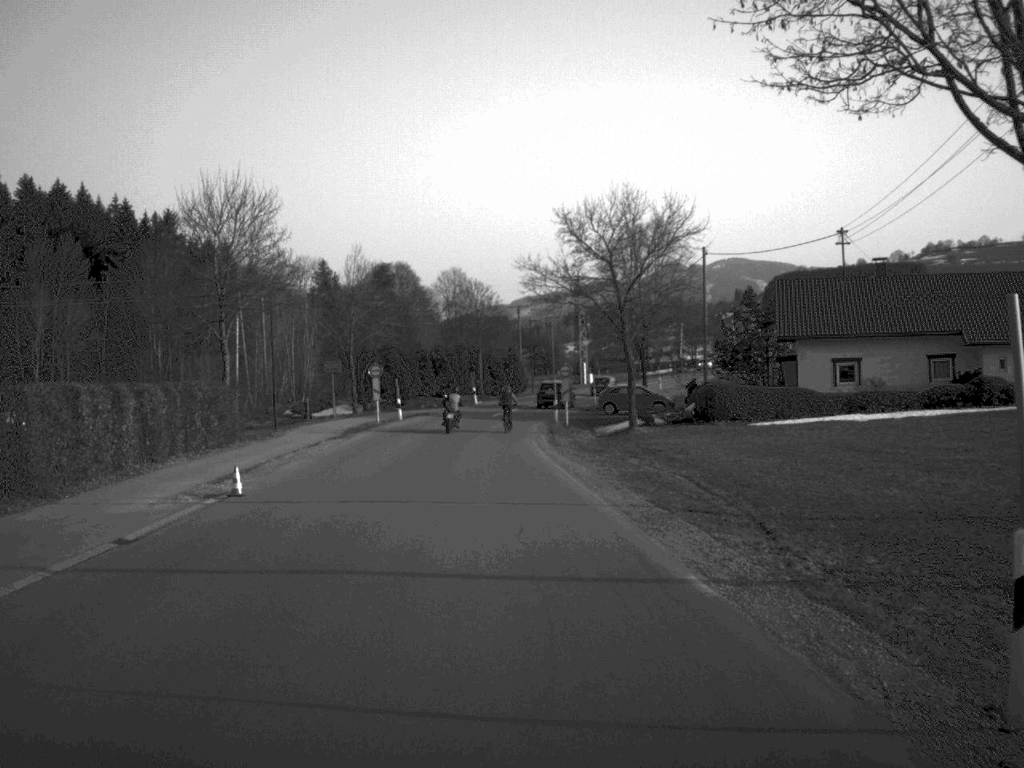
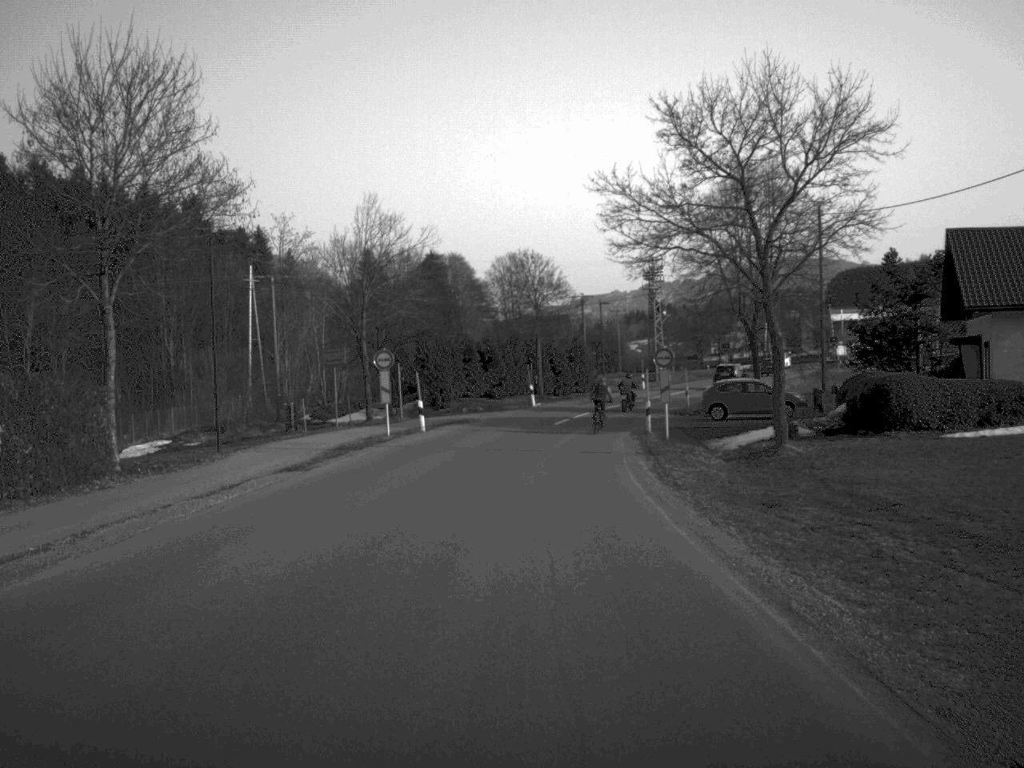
(-0.5, +18.2) m; -3°
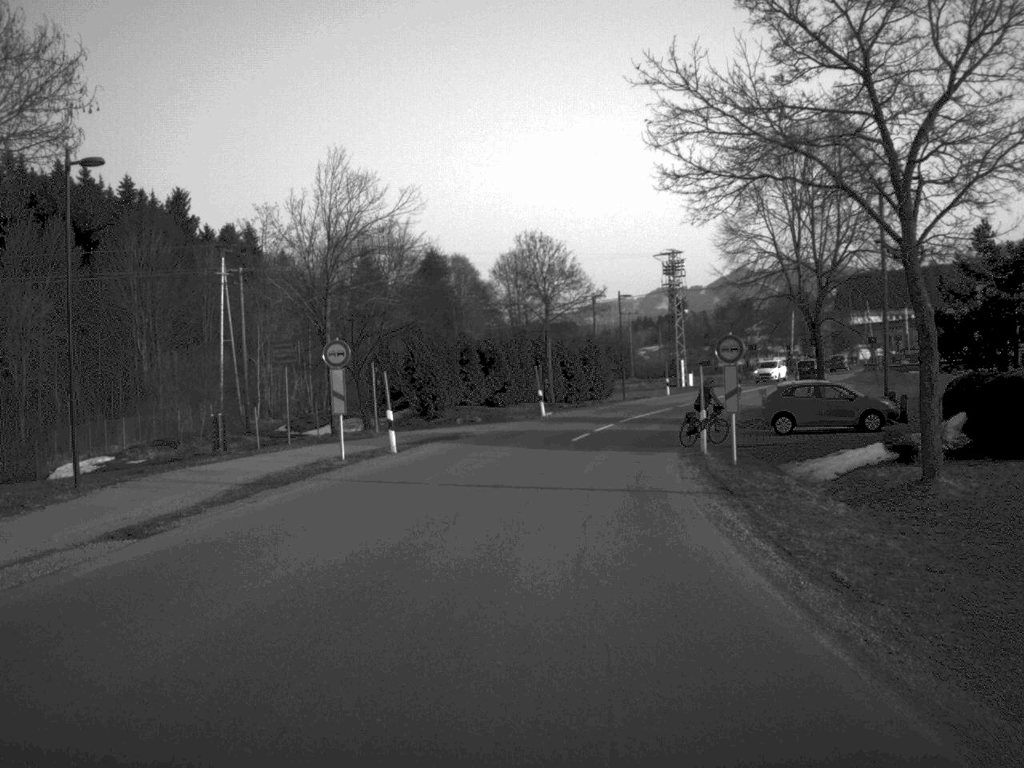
(0.0, +11.0) m; 0°
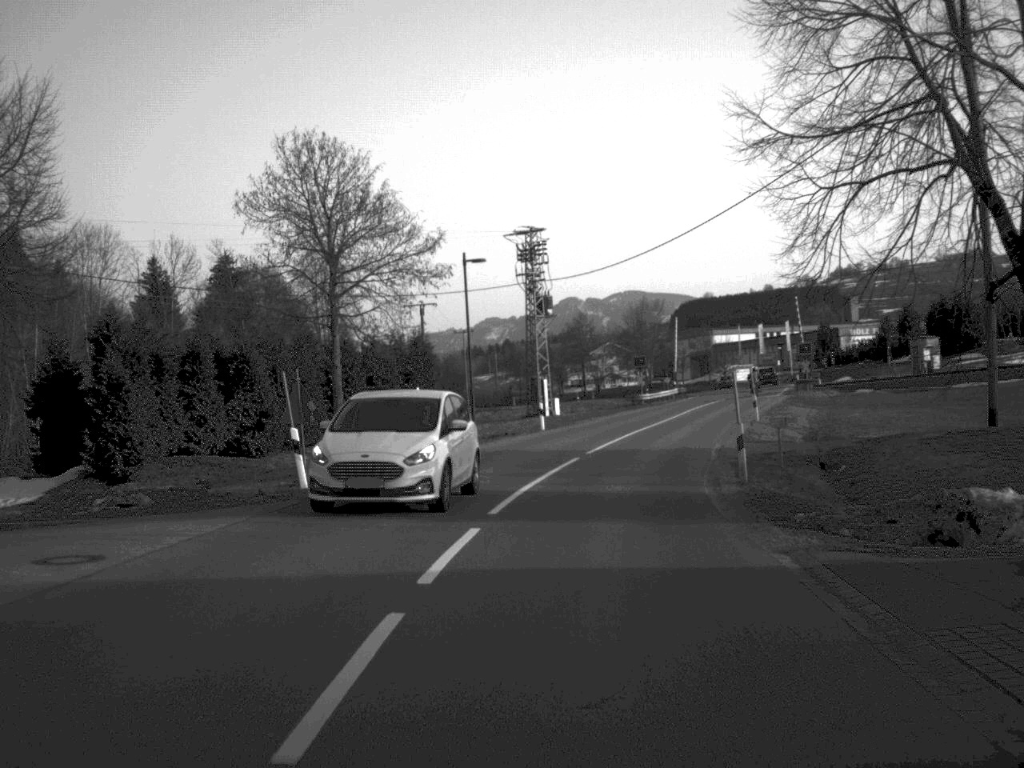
(+1.5, +29.3) m; +8°
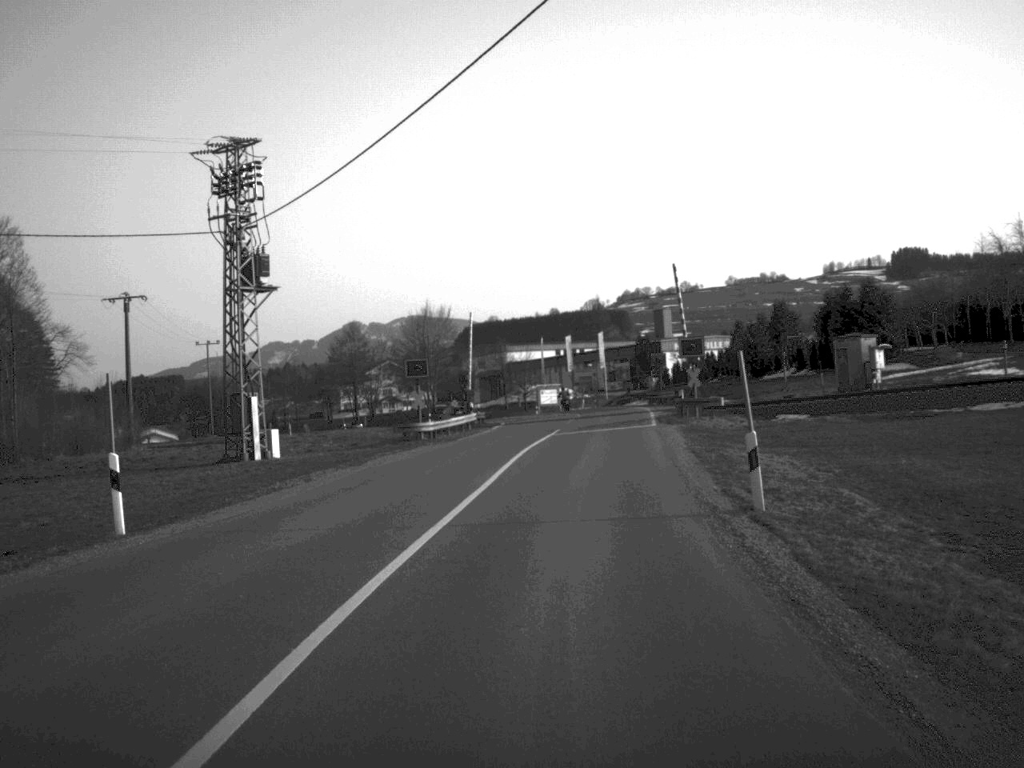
(+2.6, +30.8) m; +10°
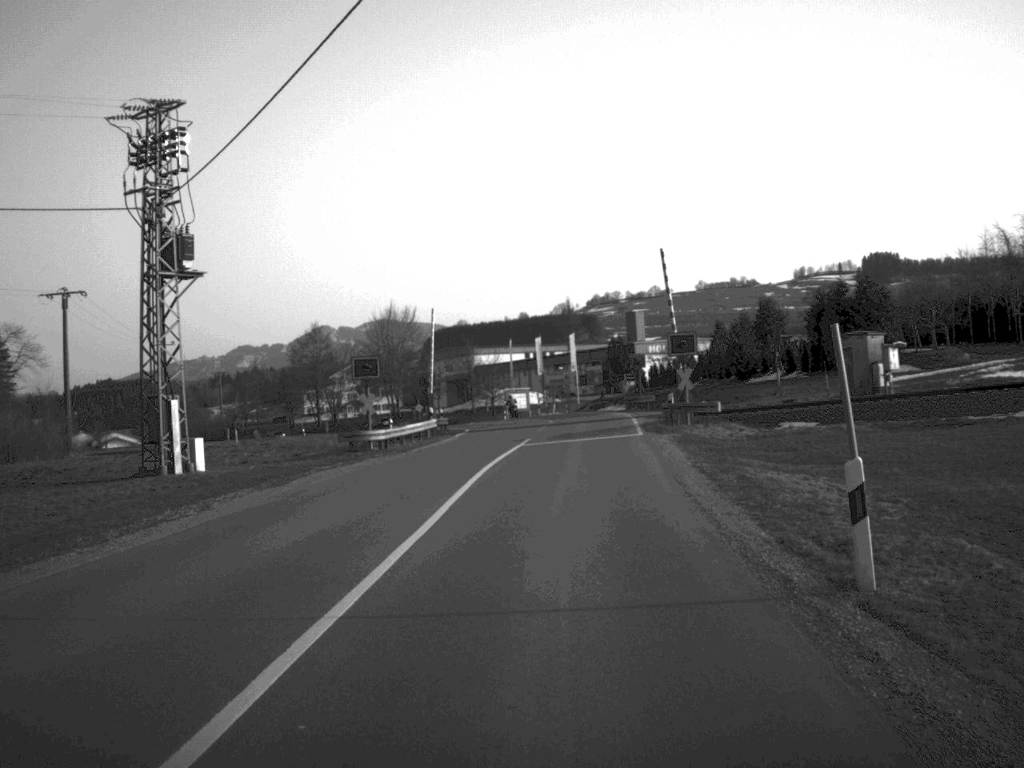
(+0.1, +6.3) m; +1°
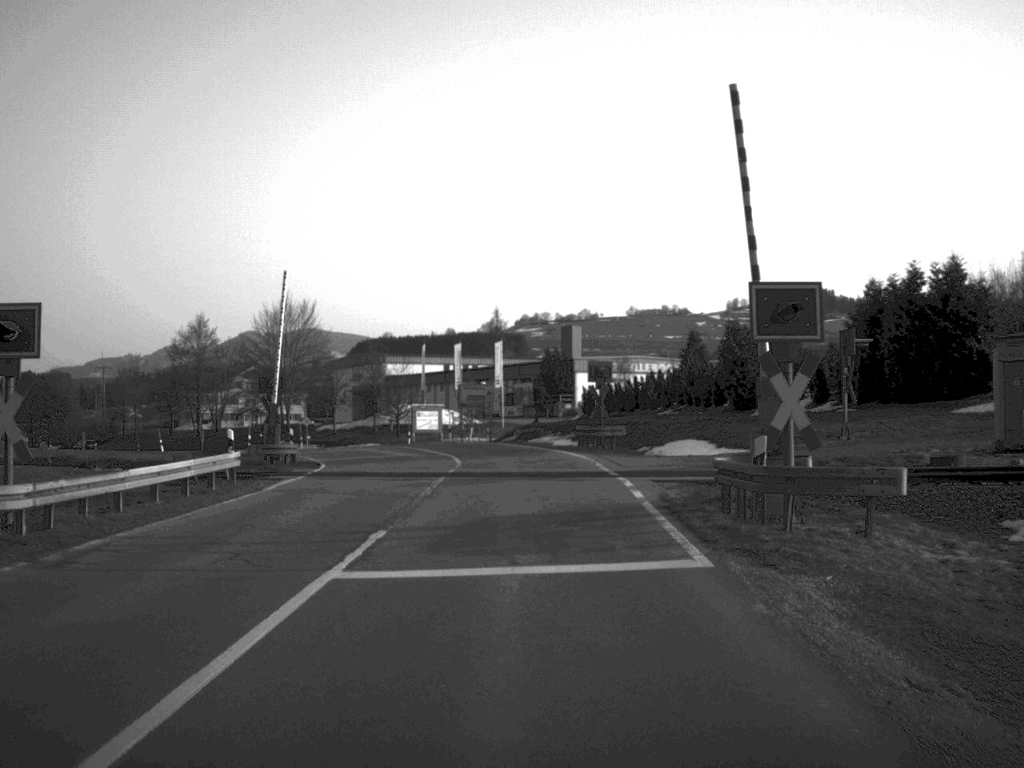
(+0.8, +25.0) m; +3°
